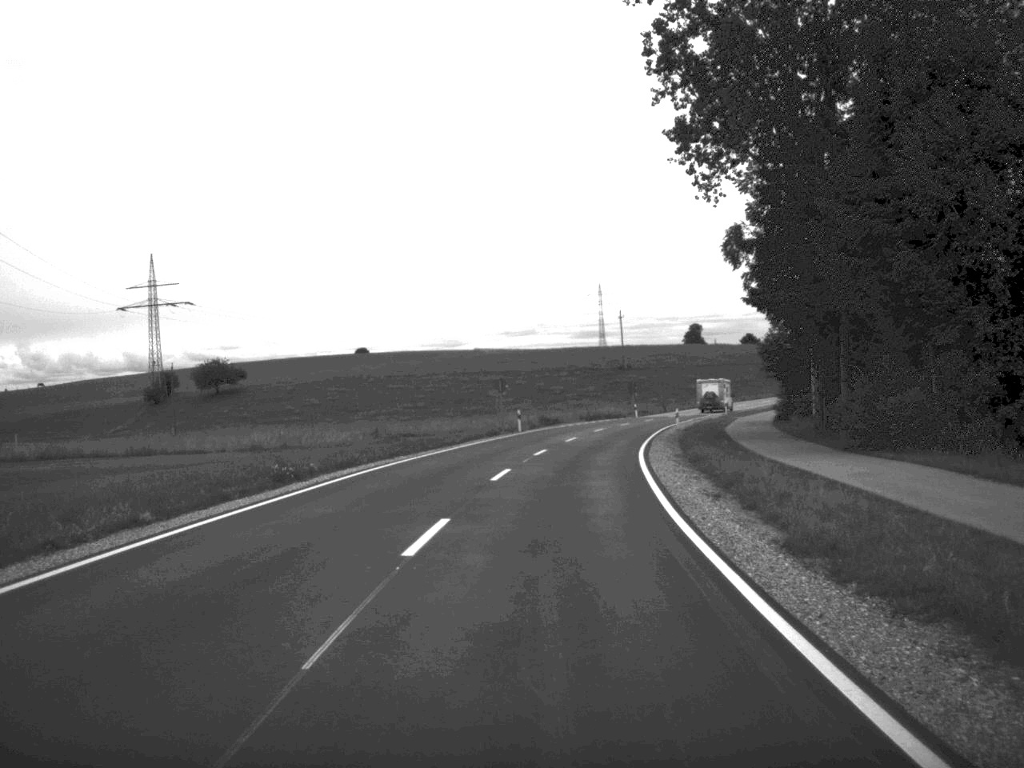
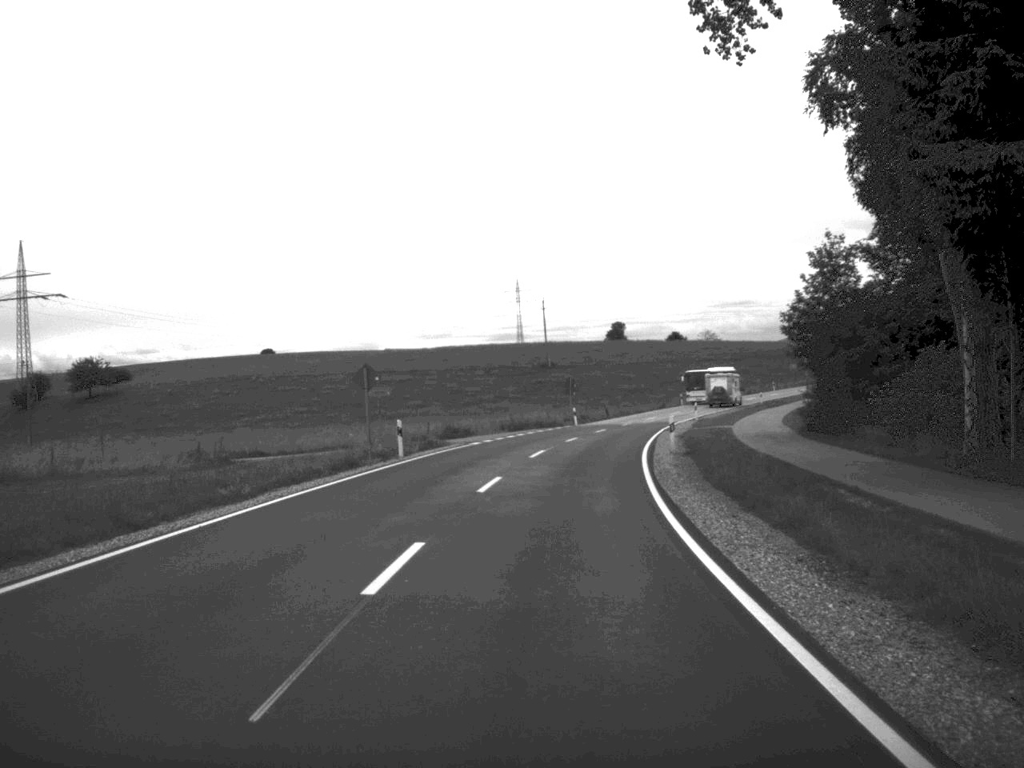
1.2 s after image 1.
(+0.8, +26.0) m; +4°
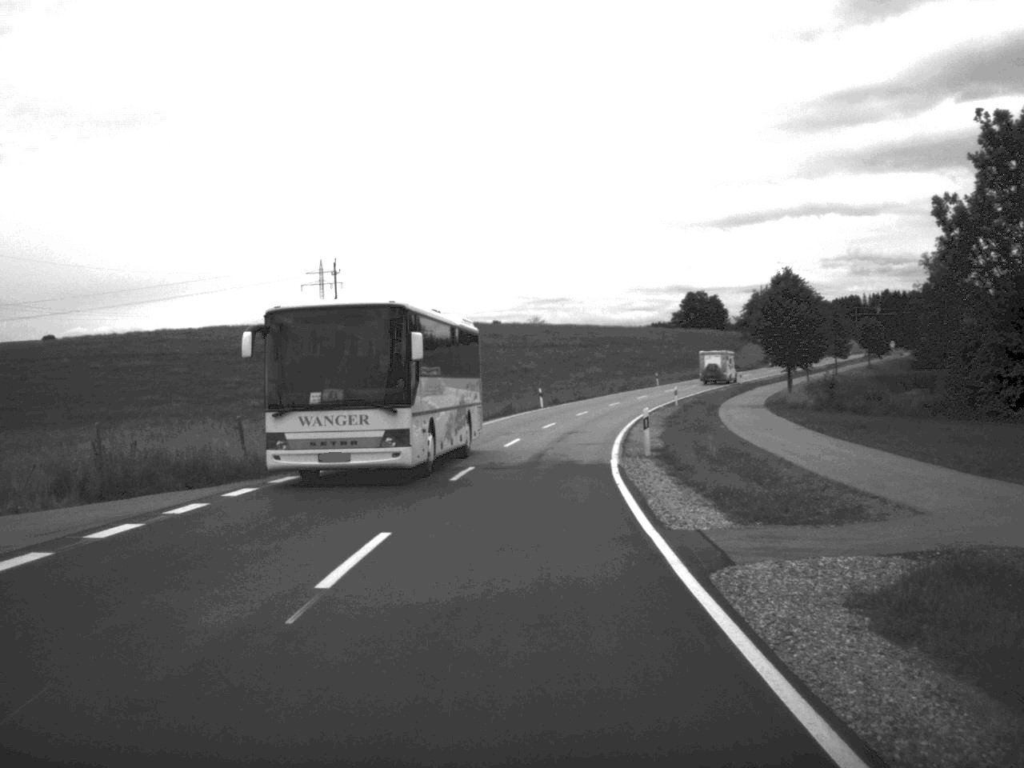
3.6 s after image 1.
(+3.1, +47.4) m; +8°
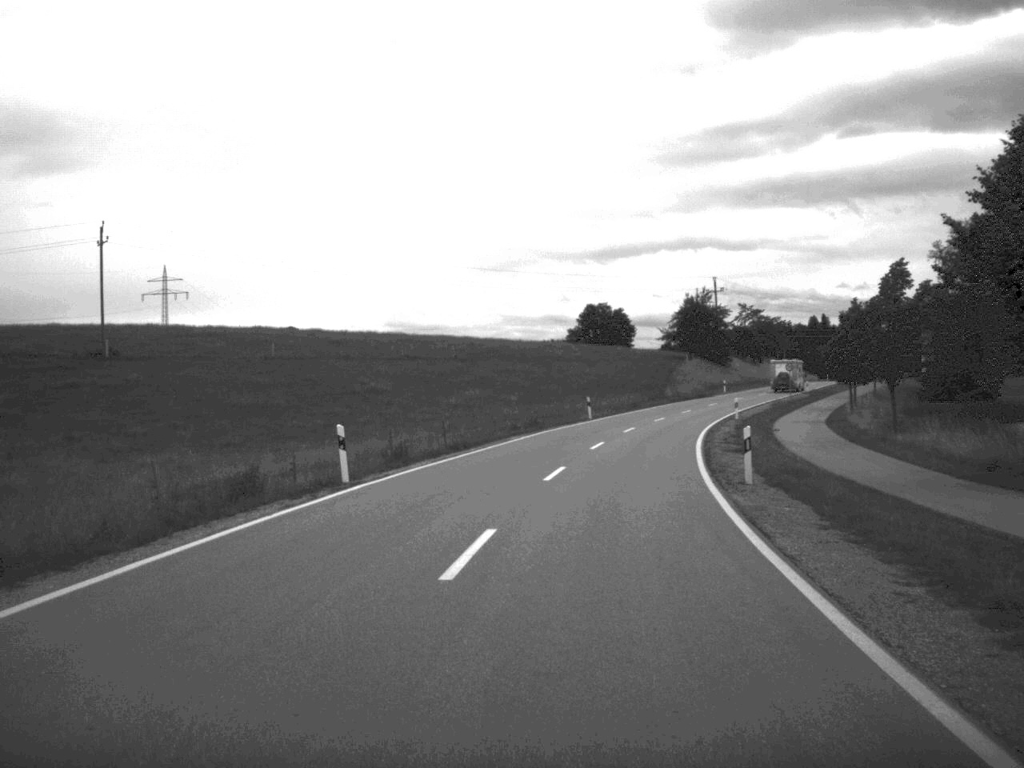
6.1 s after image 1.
(+1.7, +46.0) m; +6°
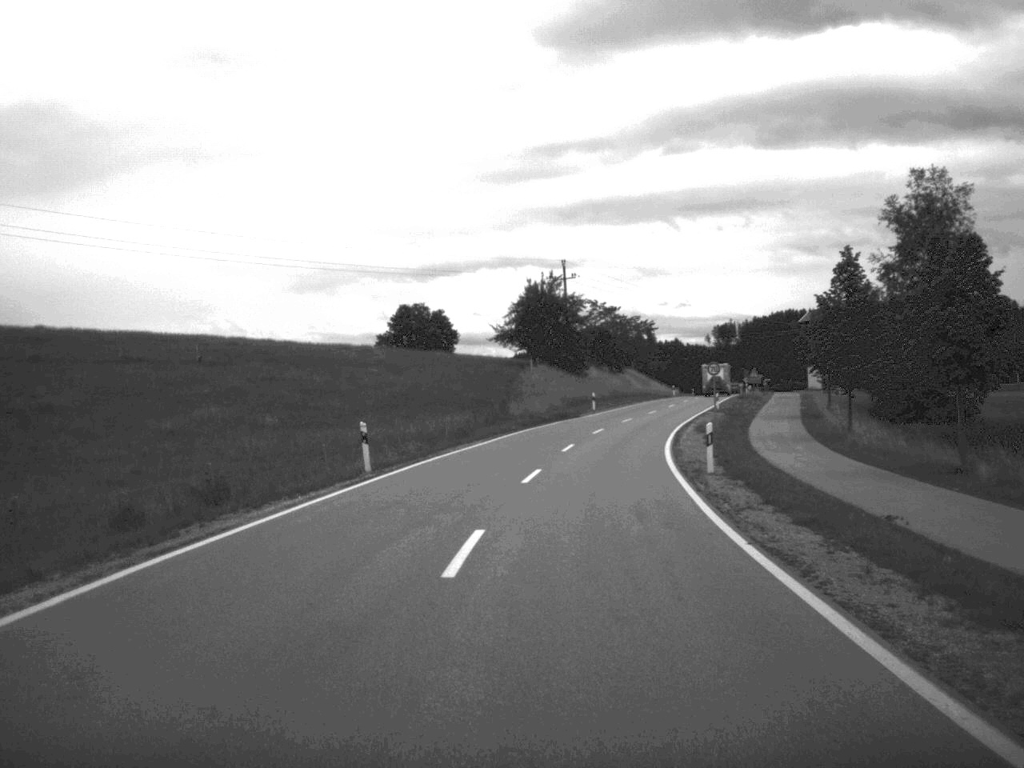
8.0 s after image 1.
(+2.6, +35.4) m; +8°
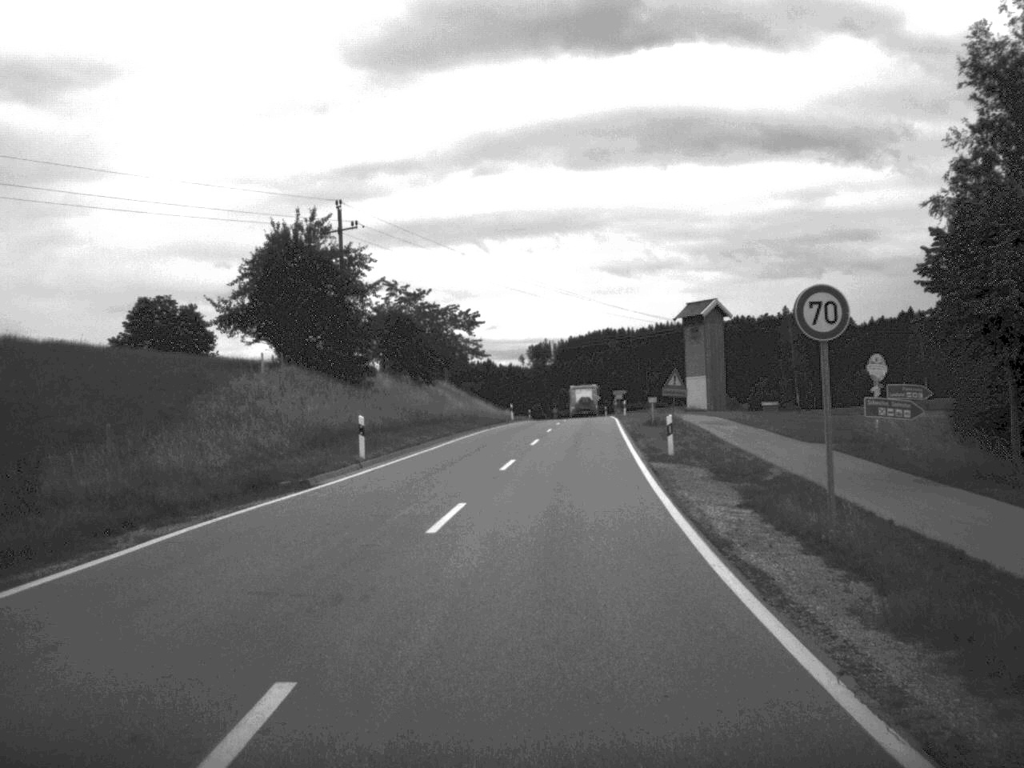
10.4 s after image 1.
(+3.2, +43.8) m; +8°
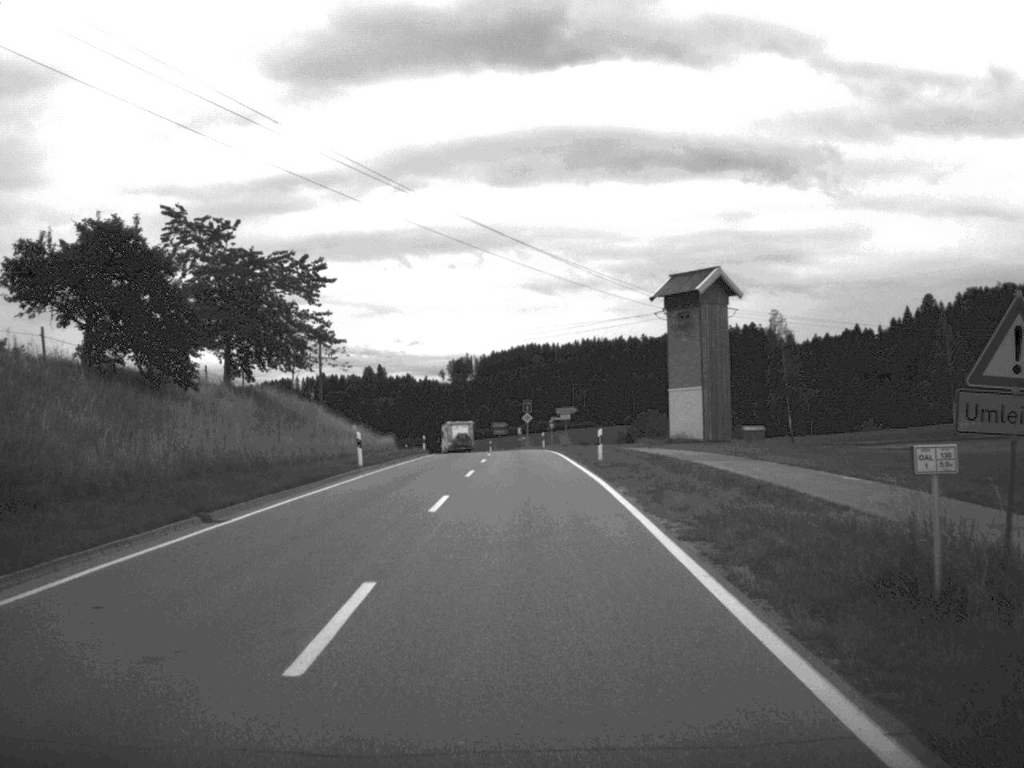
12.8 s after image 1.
(+1.6, +43.1) m; +3°
